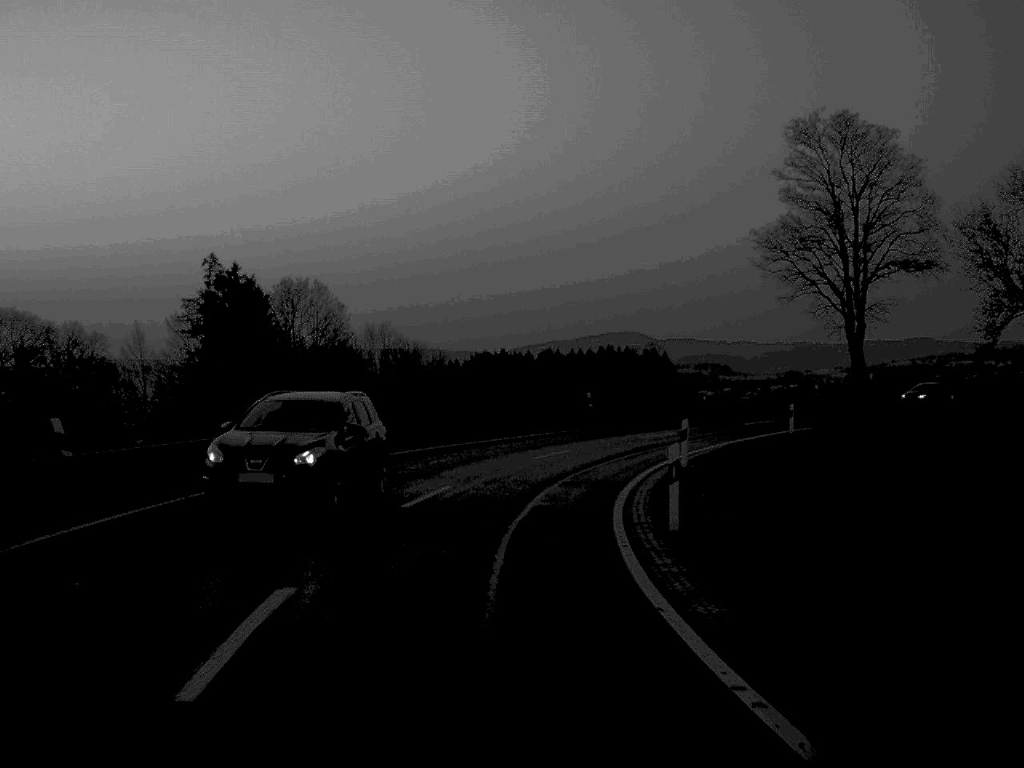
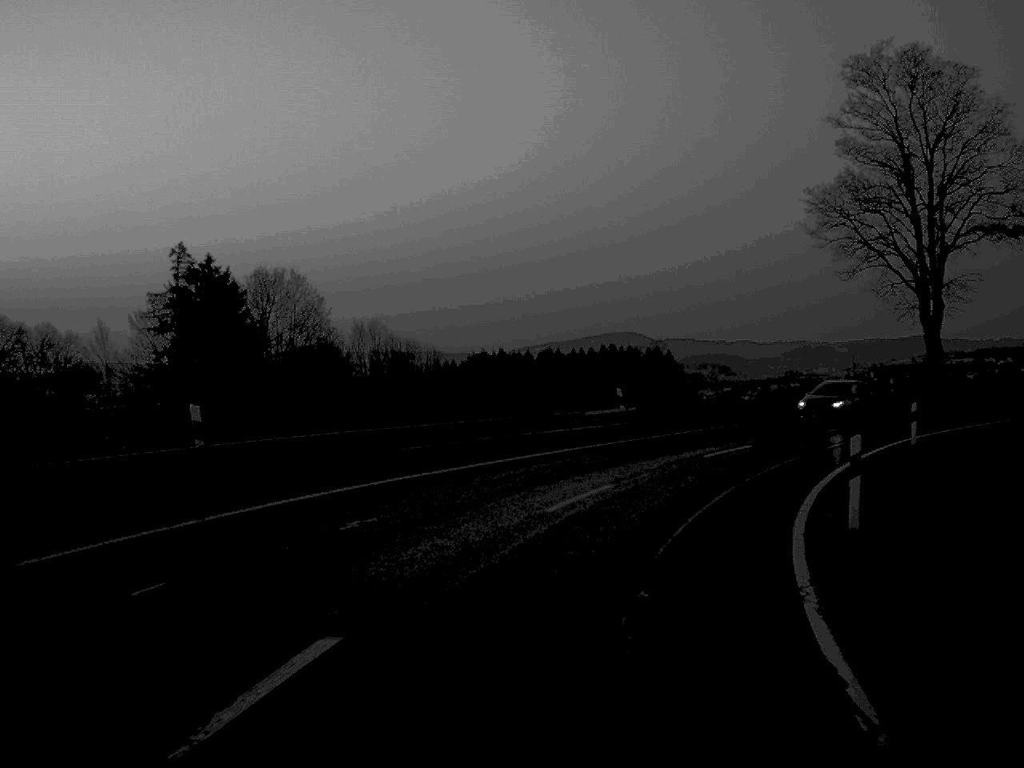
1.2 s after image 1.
(-0.1, +14.4) m; 0°
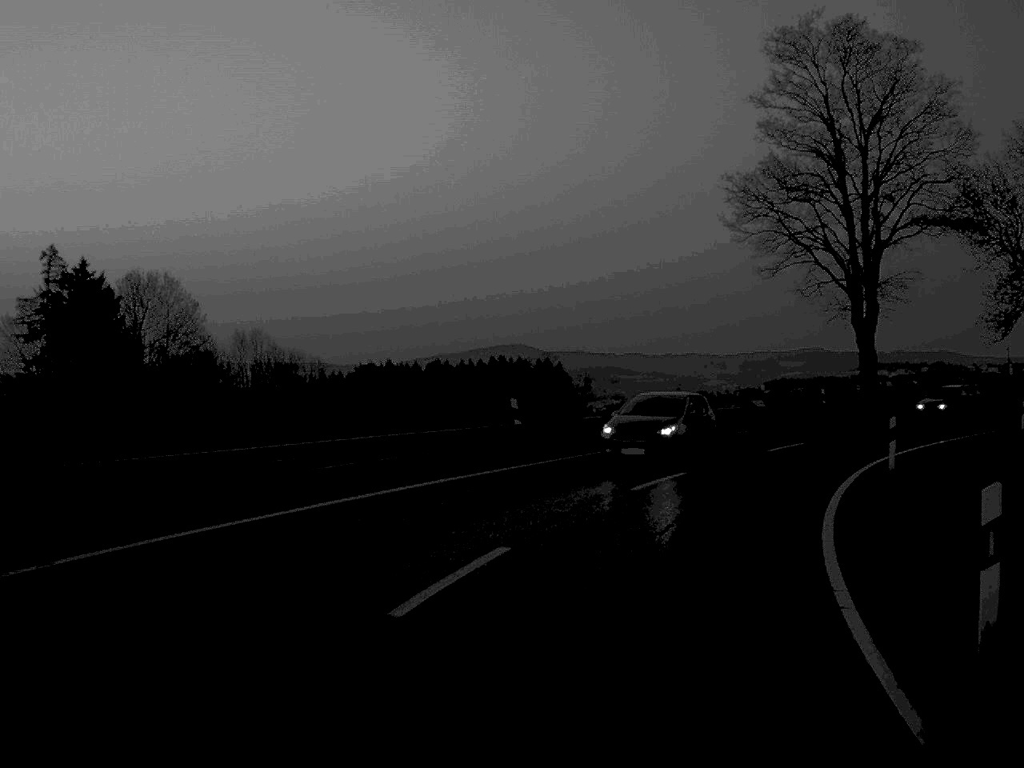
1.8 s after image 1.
(+0.3, +7.1) m; +5°
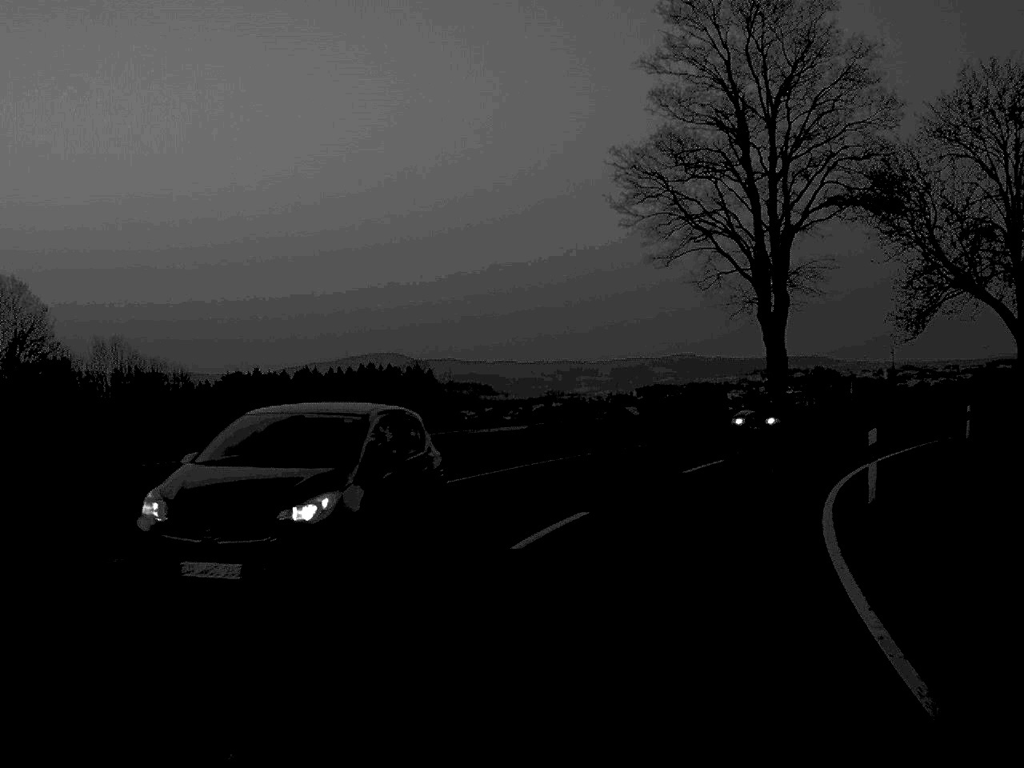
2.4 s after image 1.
(+0.4, +7.2) m; +6°
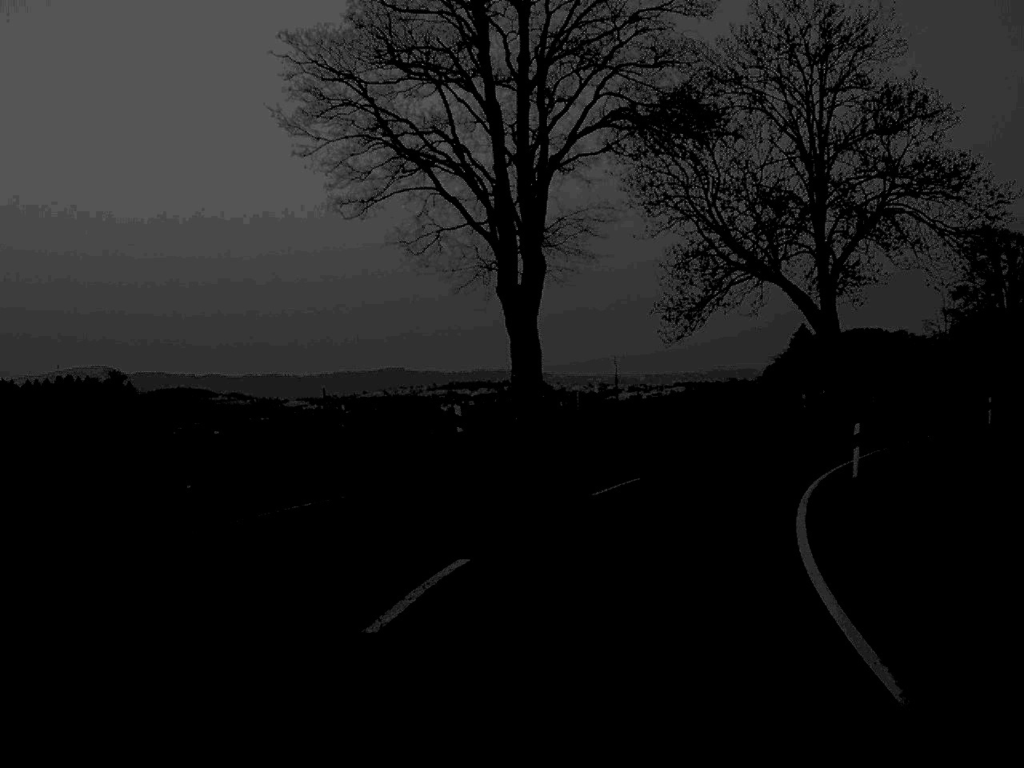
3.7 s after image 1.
(+1.8, +16.1) m; +13°
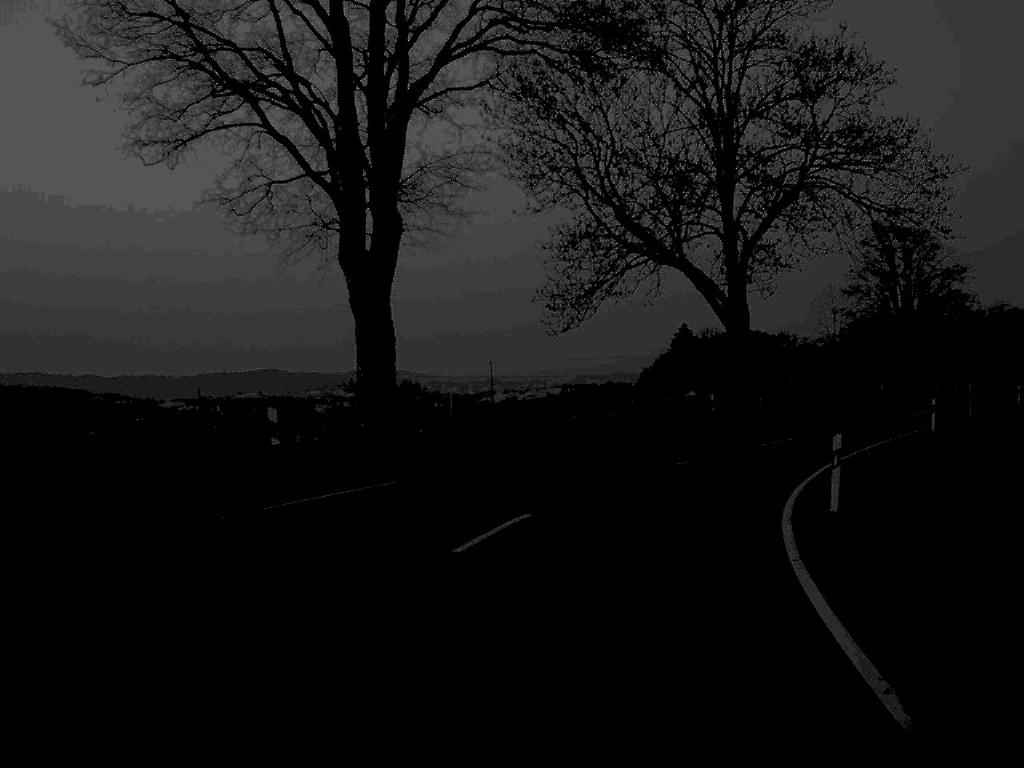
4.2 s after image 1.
(+0.4, +7.5) m; +6°
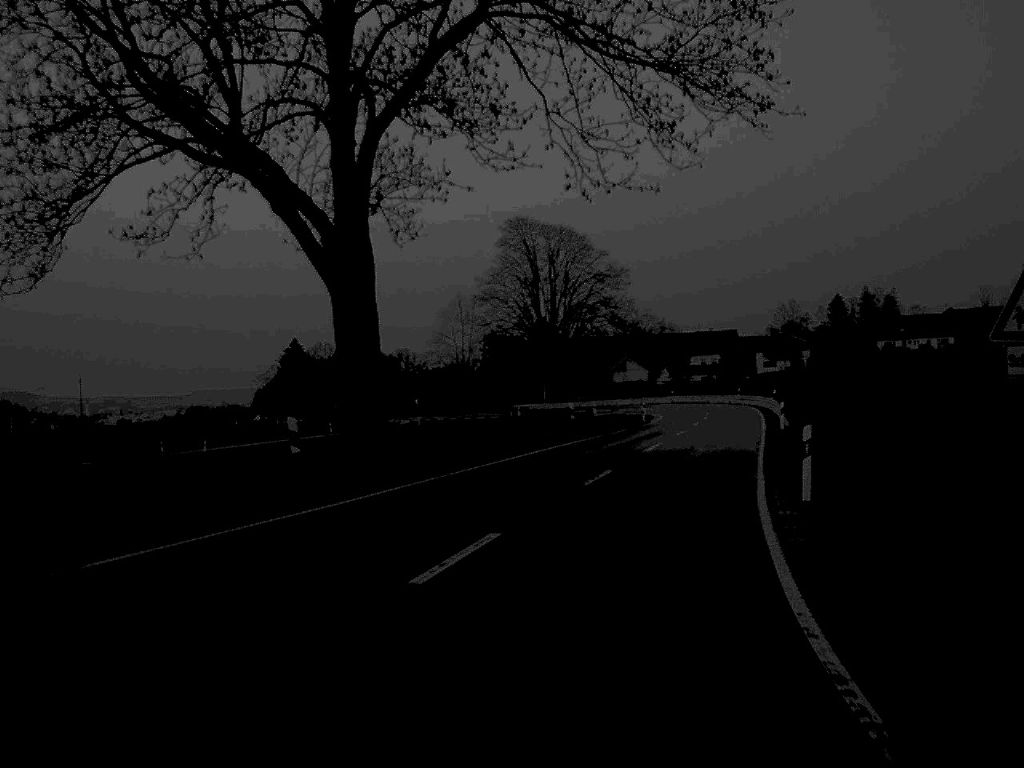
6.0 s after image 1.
(+3.6, +23.9) m; +17°
